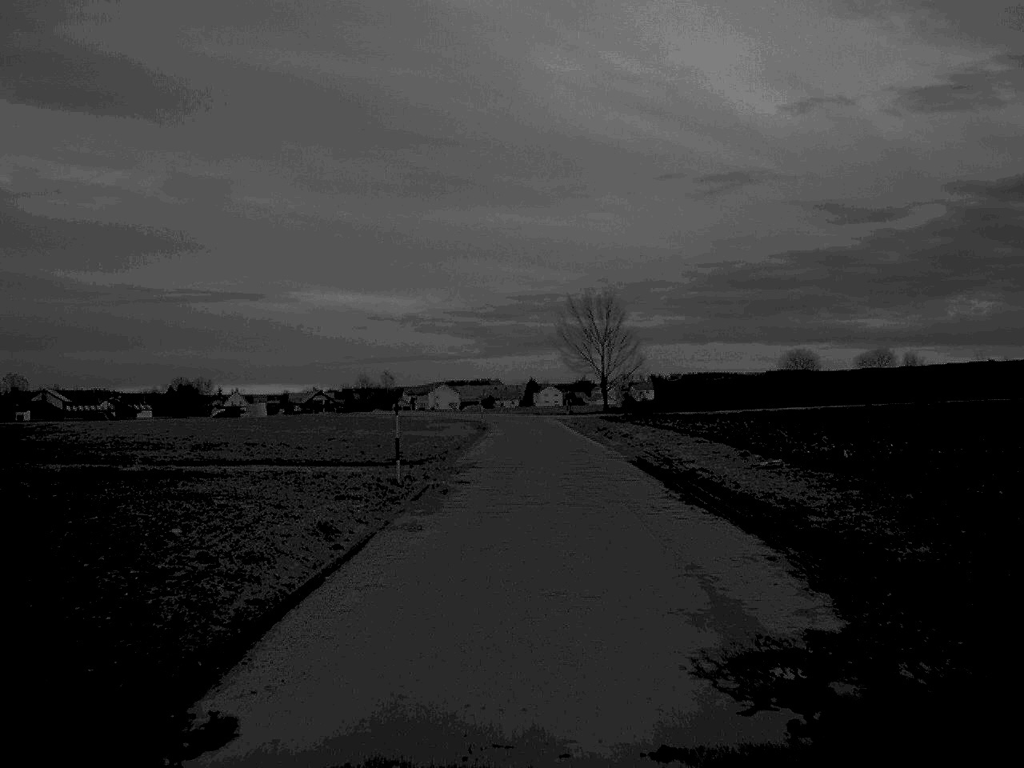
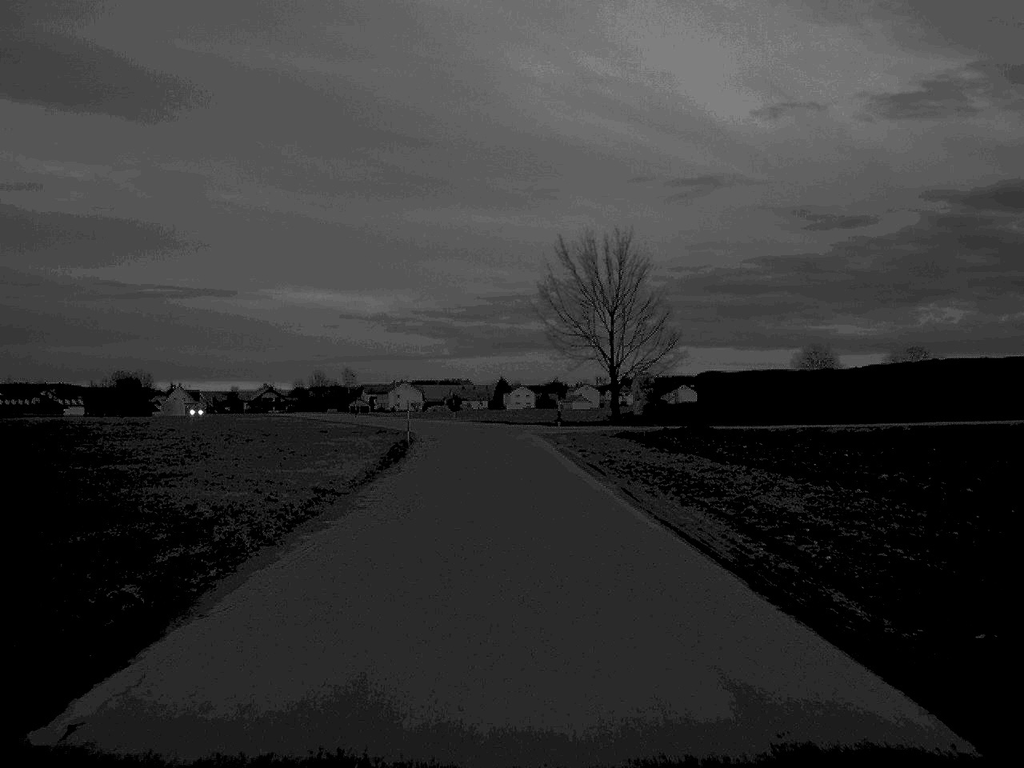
(+0.5, +38.5) m; +1°
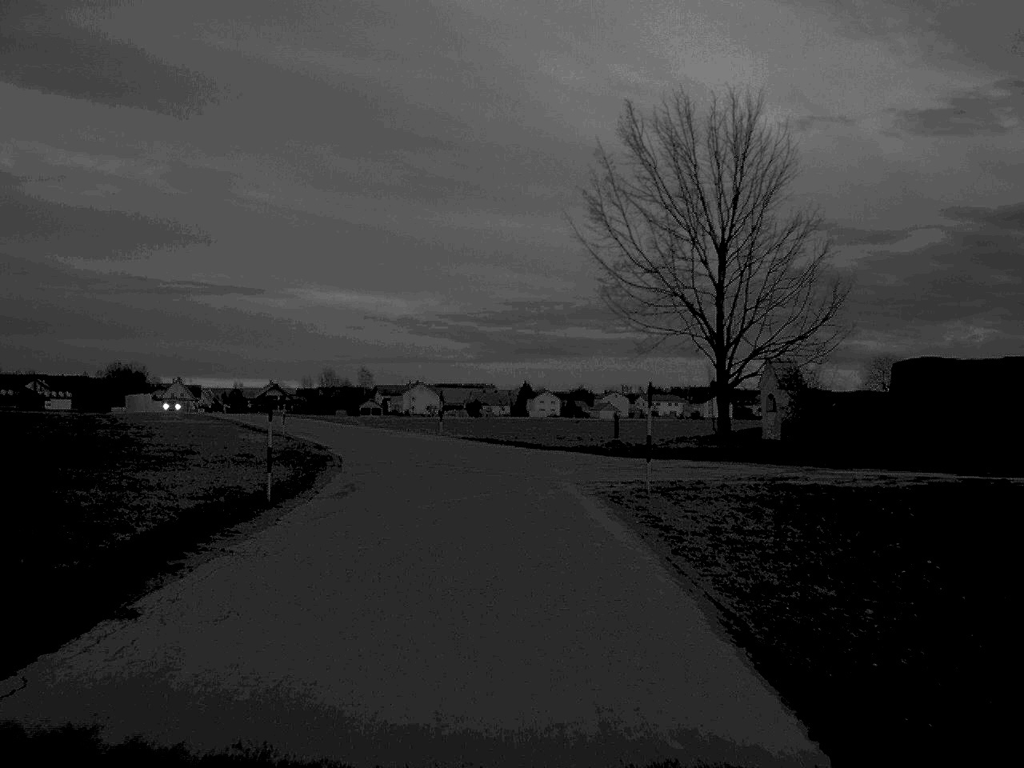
(-0.2, +29.8) m; -1°
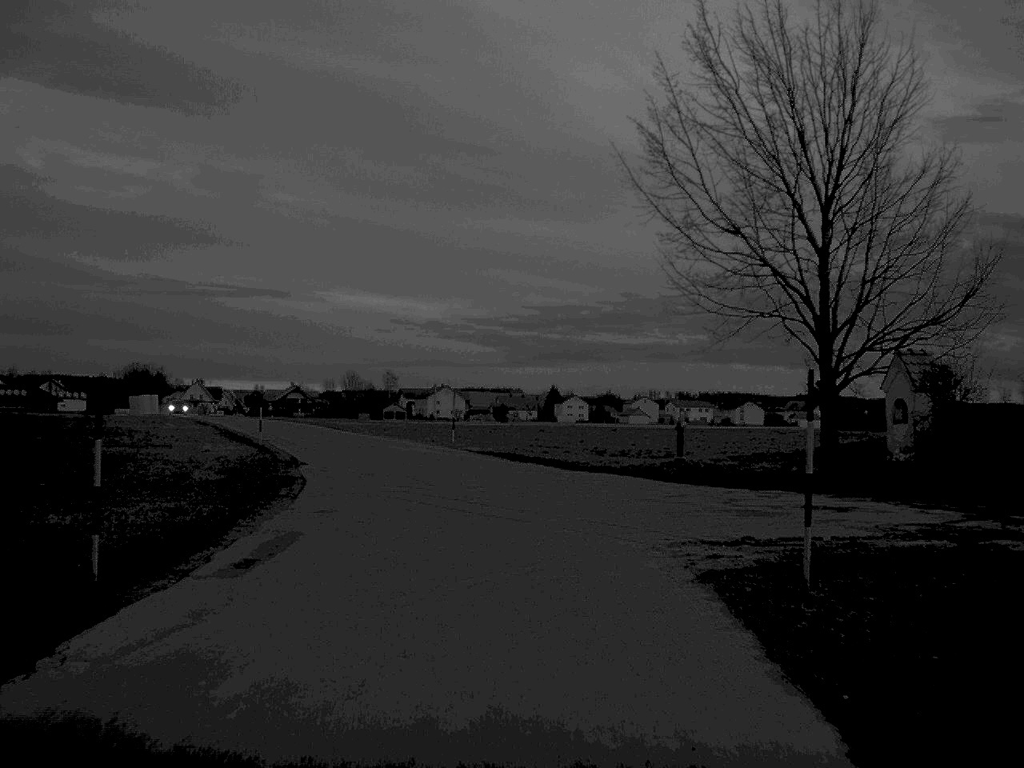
(-0.1, +9.8) m; -1°
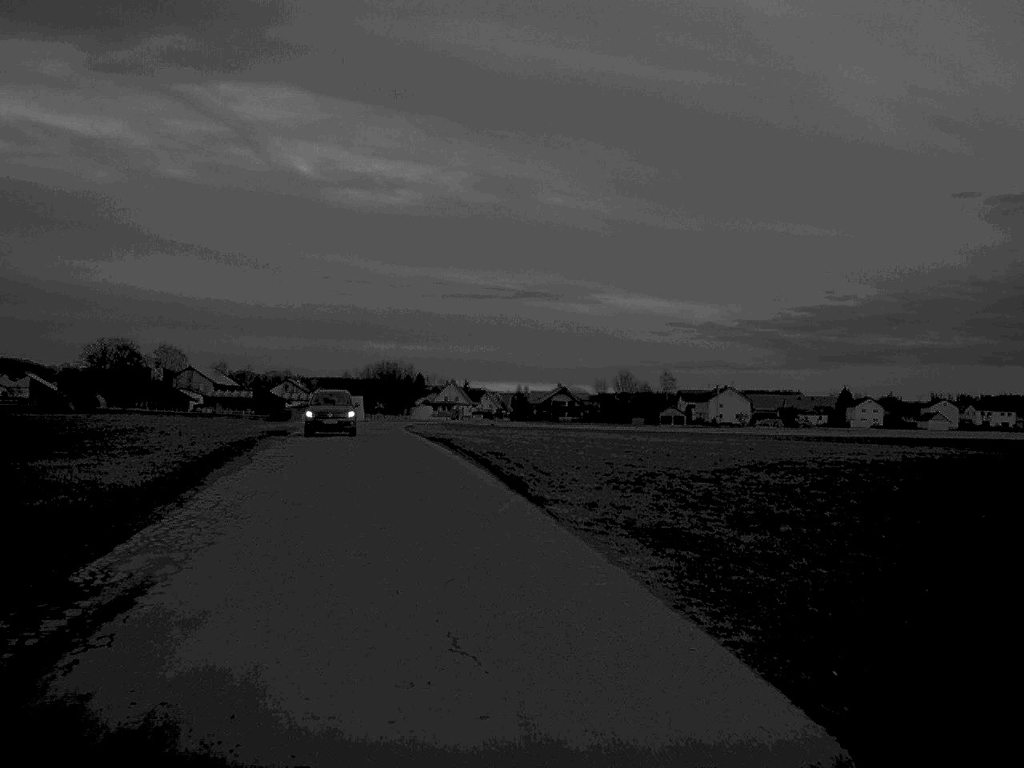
(-3.3, +36.9) m; -12°
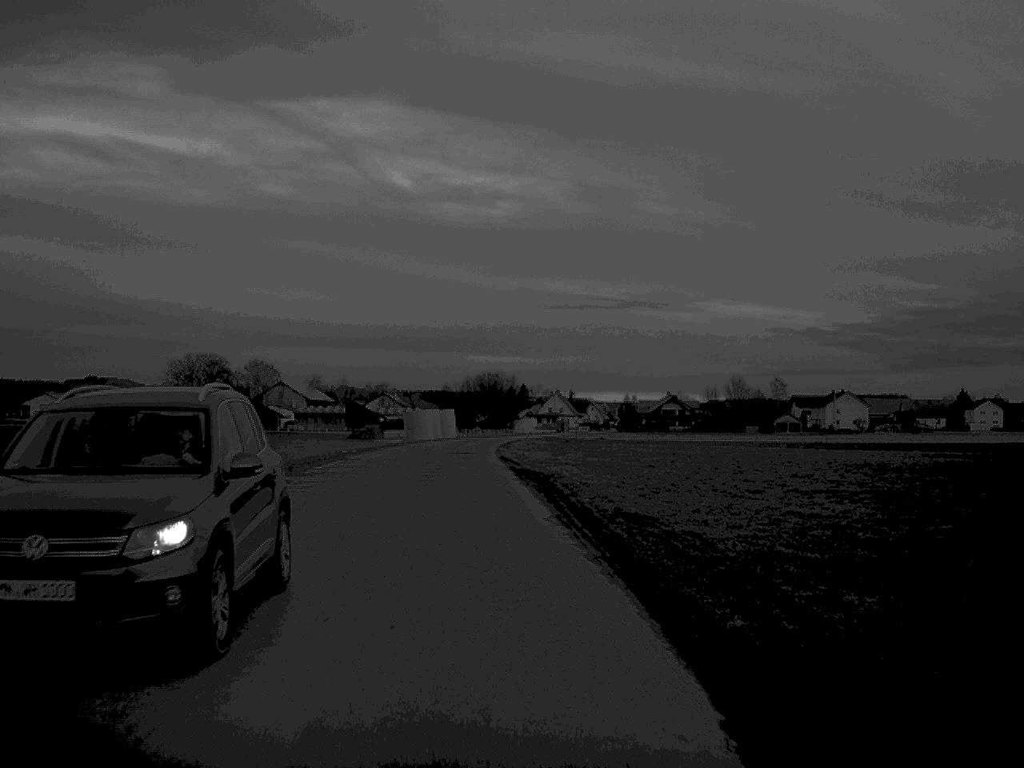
(-0.6, +15.0) m; -5°
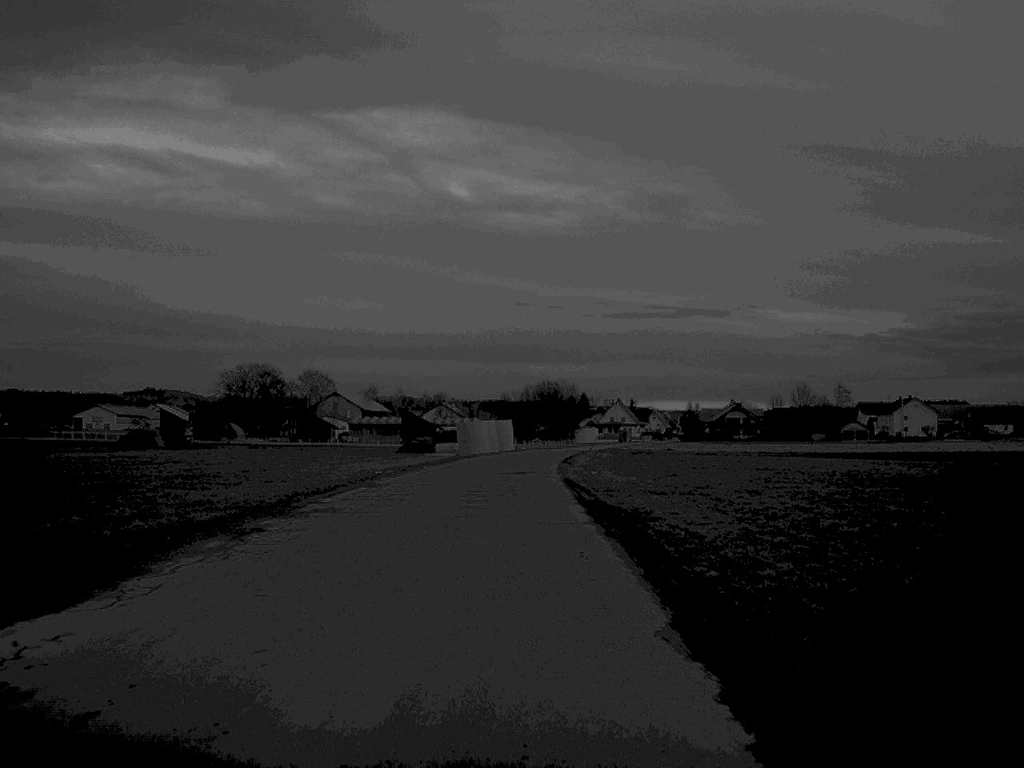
(-0.2, +7.7) m; -3°
